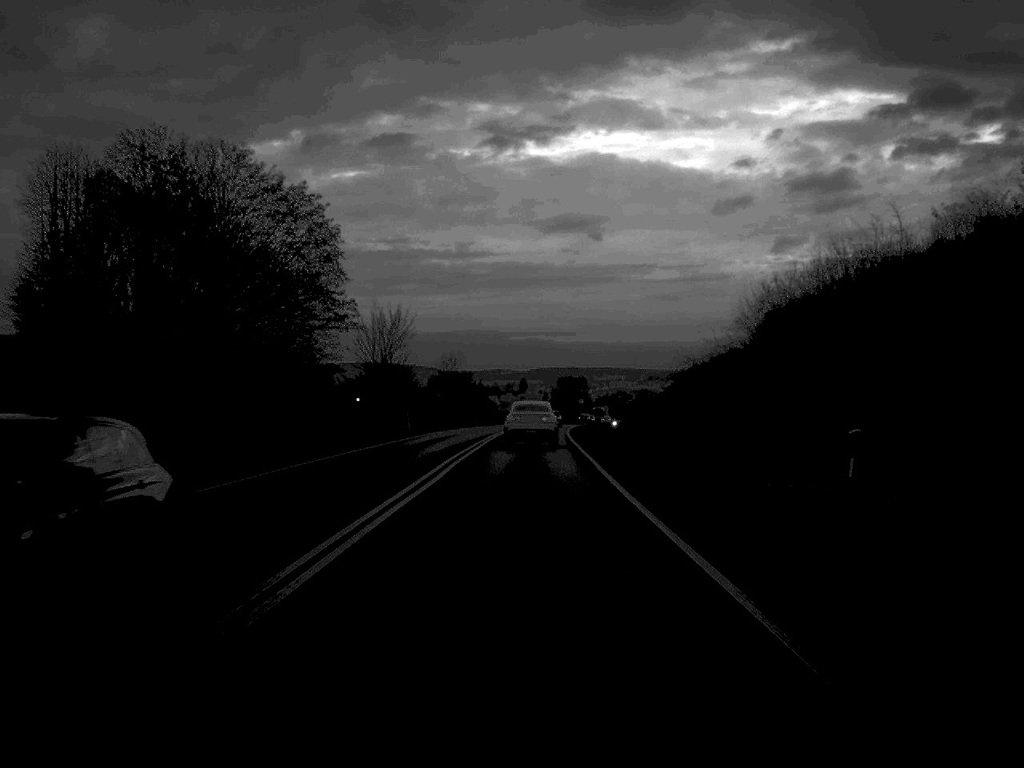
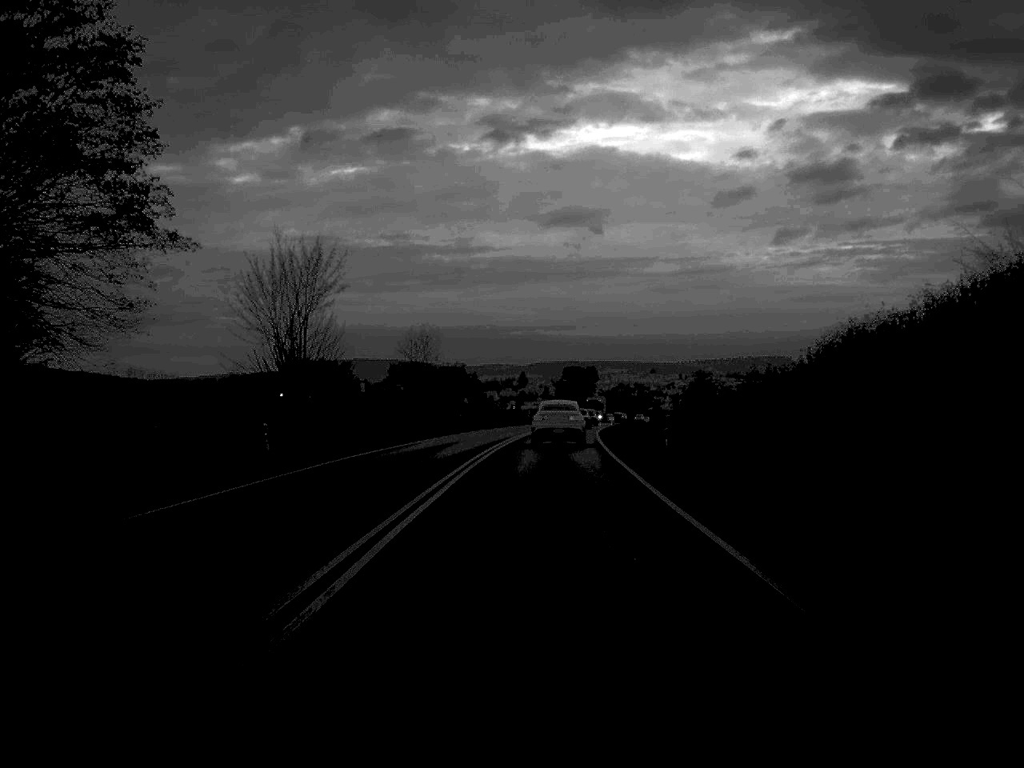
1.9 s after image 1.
(-0.1, +38.6) m; 0°
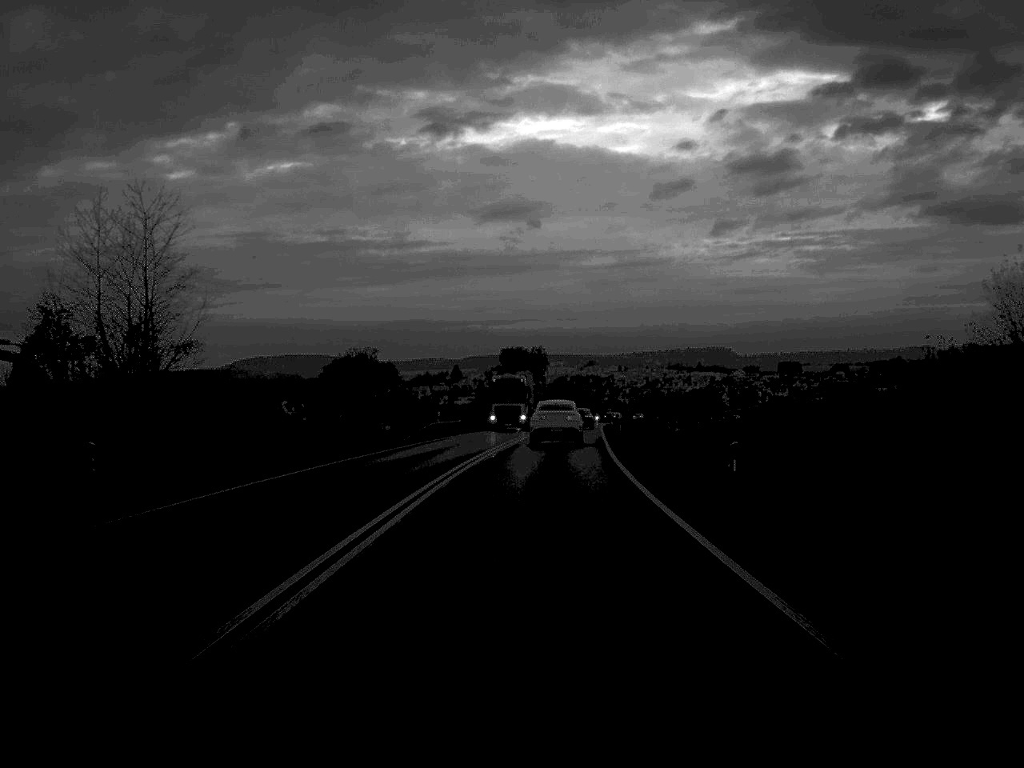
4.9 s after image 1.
(+1.4, +60.8) m; +3°
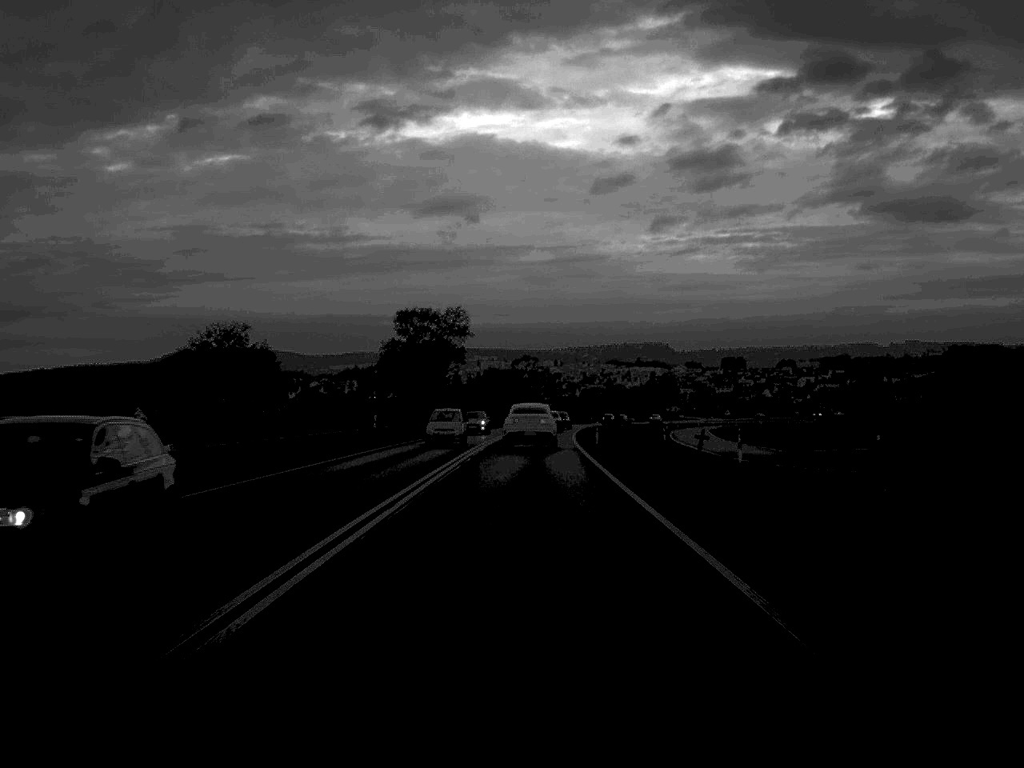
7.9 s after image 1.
(+1.9, +62.6) m; +3°
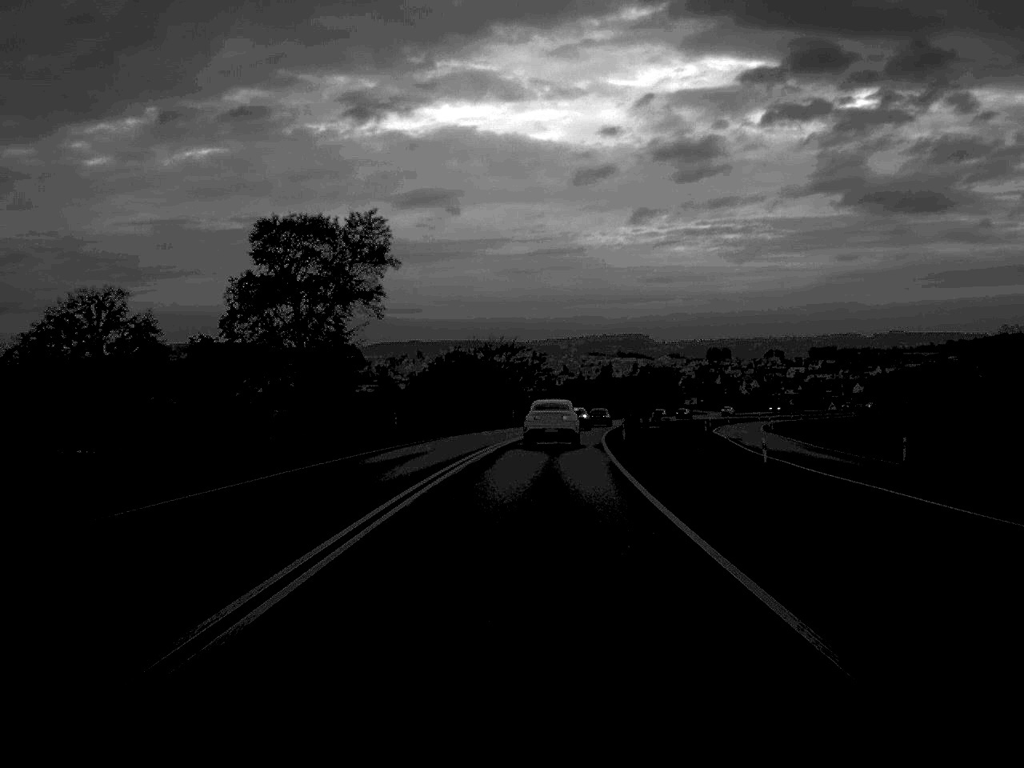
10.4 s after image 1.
(+0.2, +49.9) m; +1°
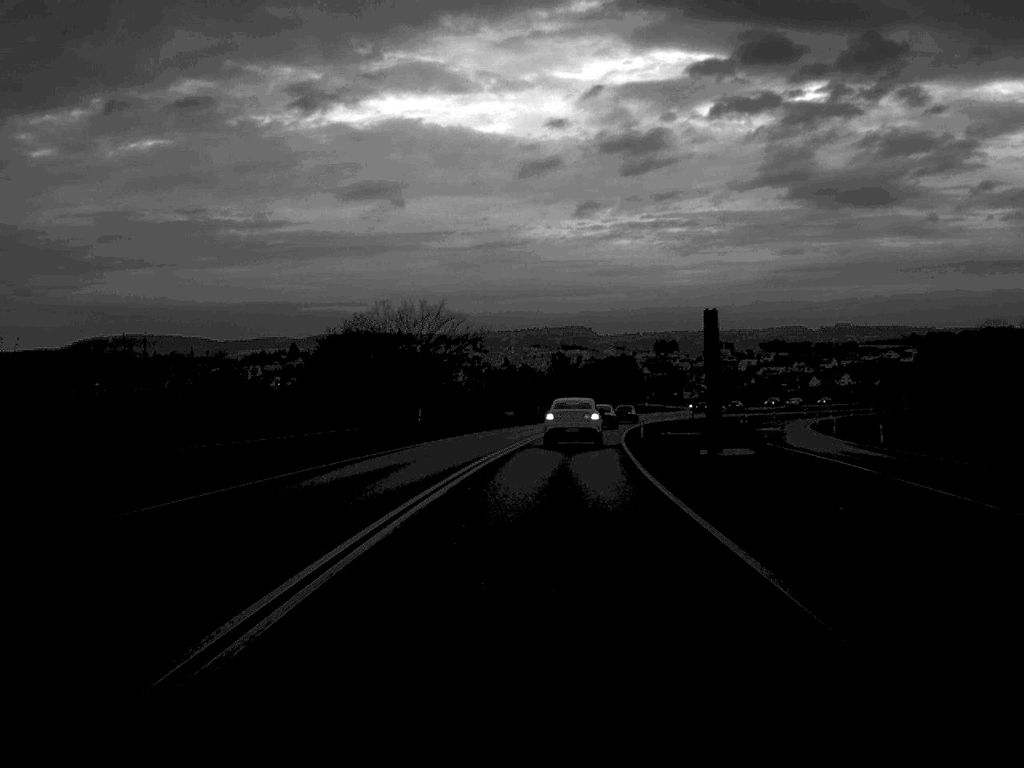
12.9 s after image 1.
(+0.9, +48.9) m; +3°
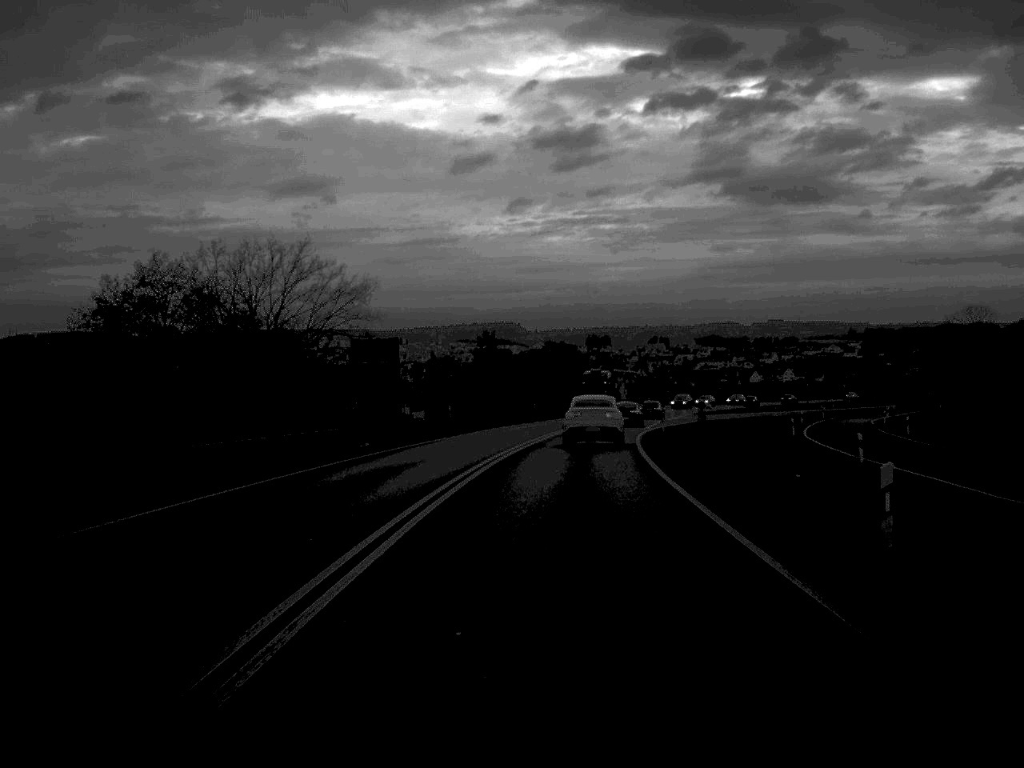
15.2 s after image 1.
(+1.2, +44.0) m; +3°
